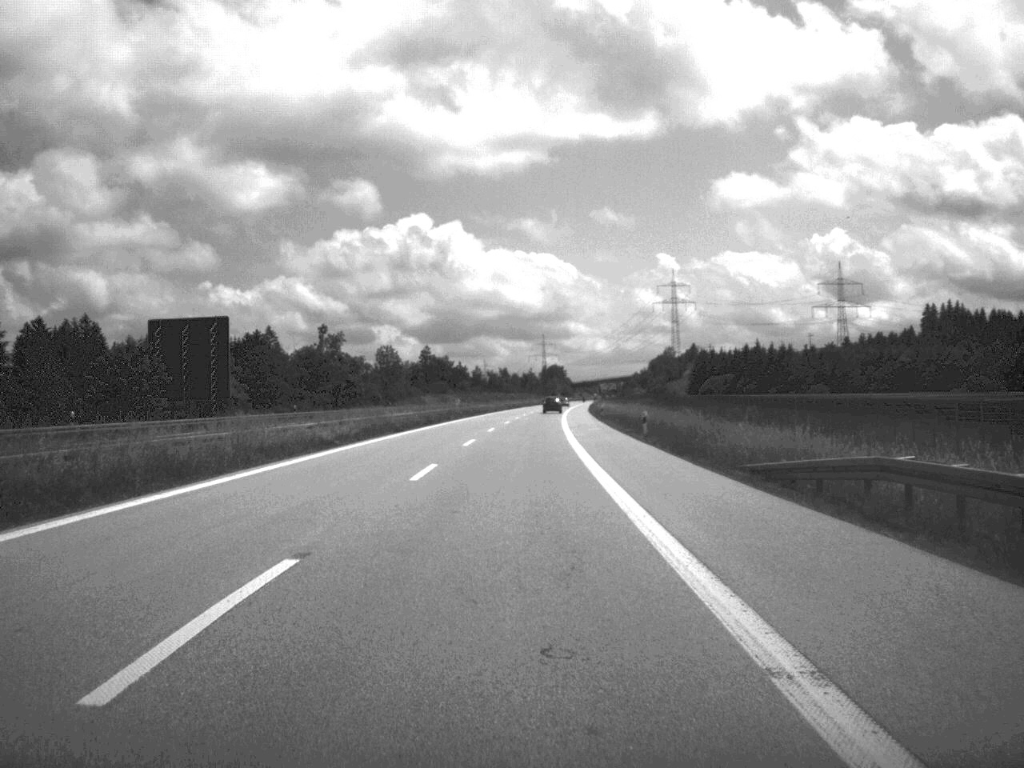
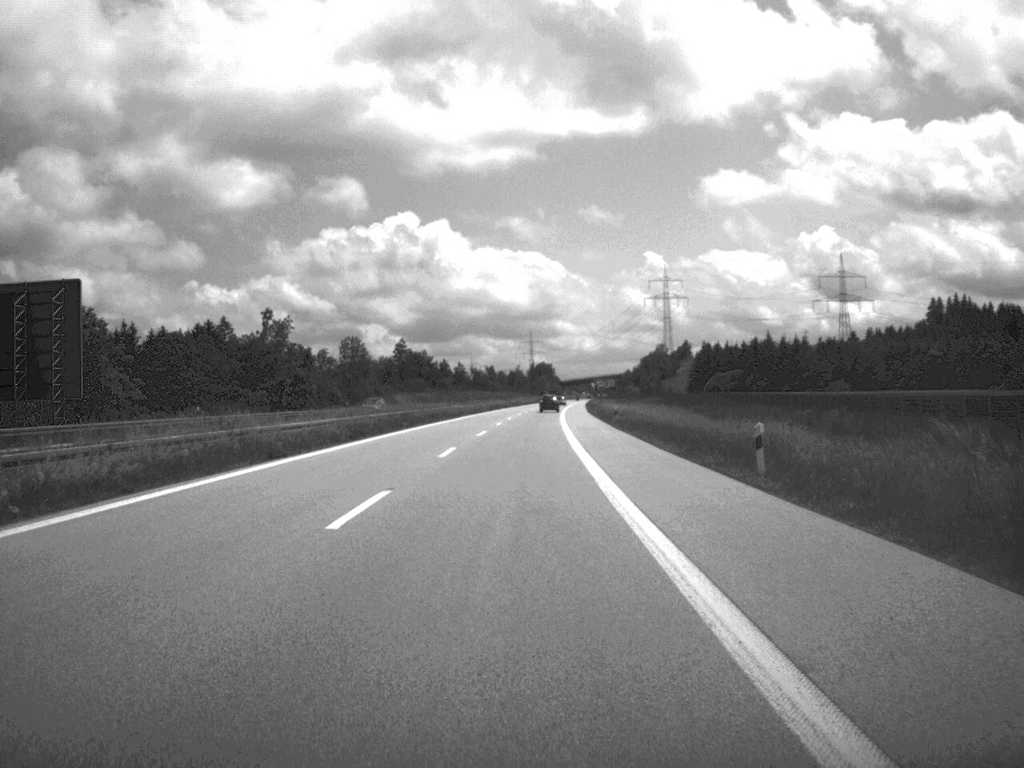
(+0.1, +26.8) m; 0°
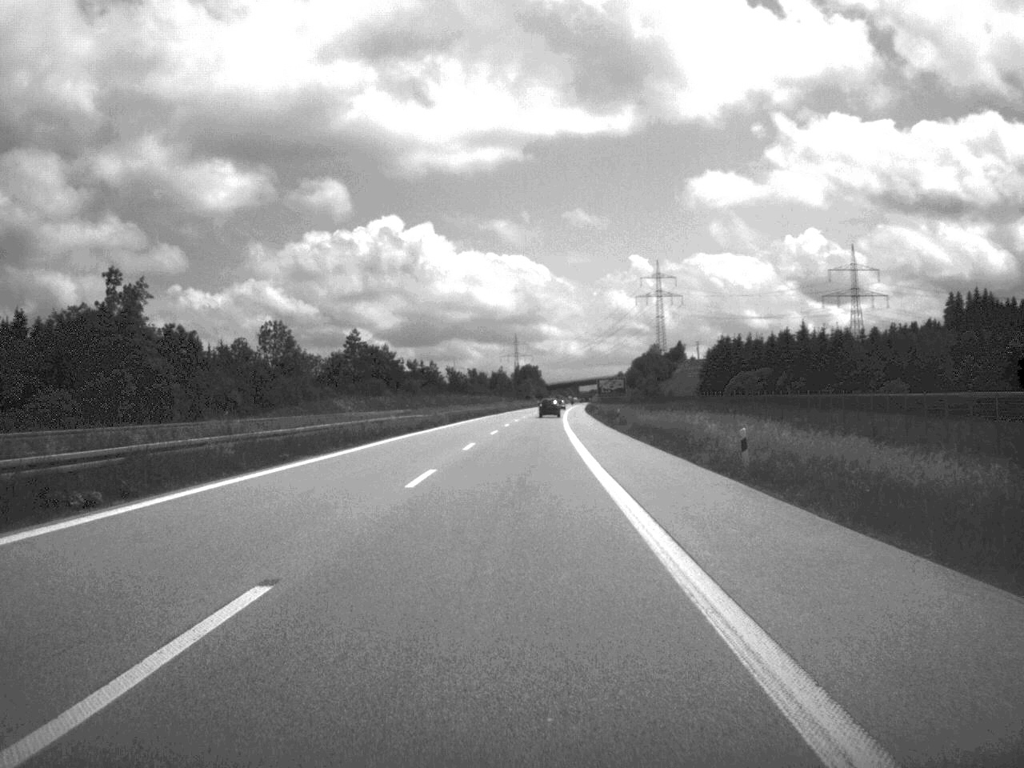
(+0.2, +45.5) m; +1°
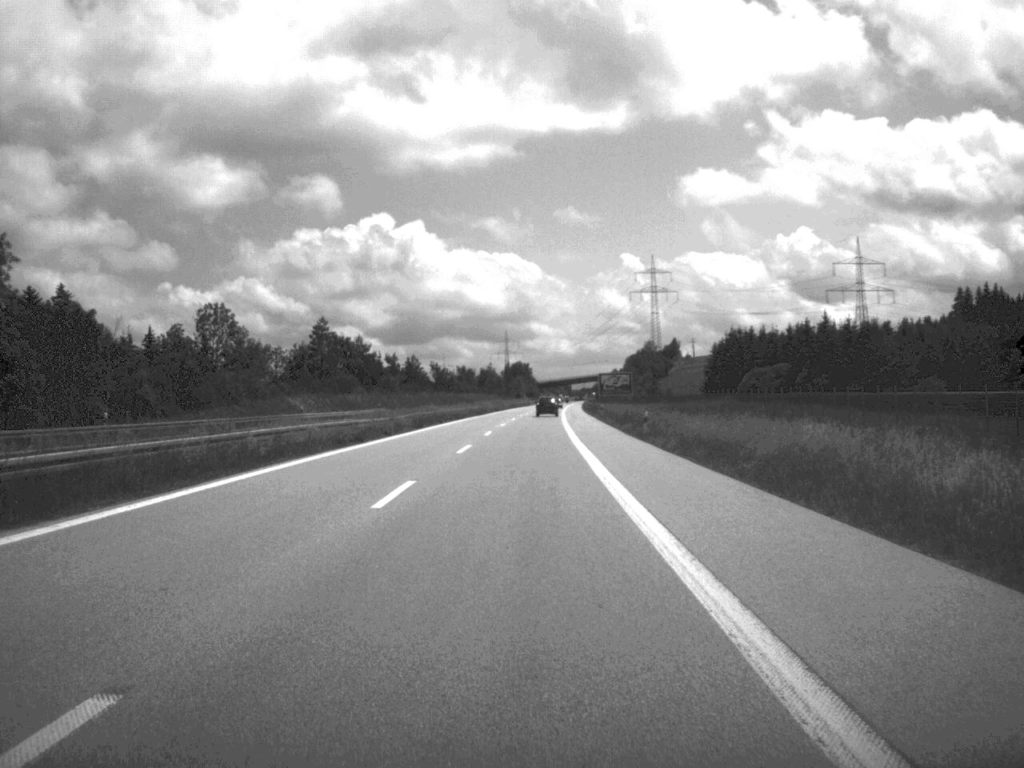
(+0.1, +22.0) m; 0°
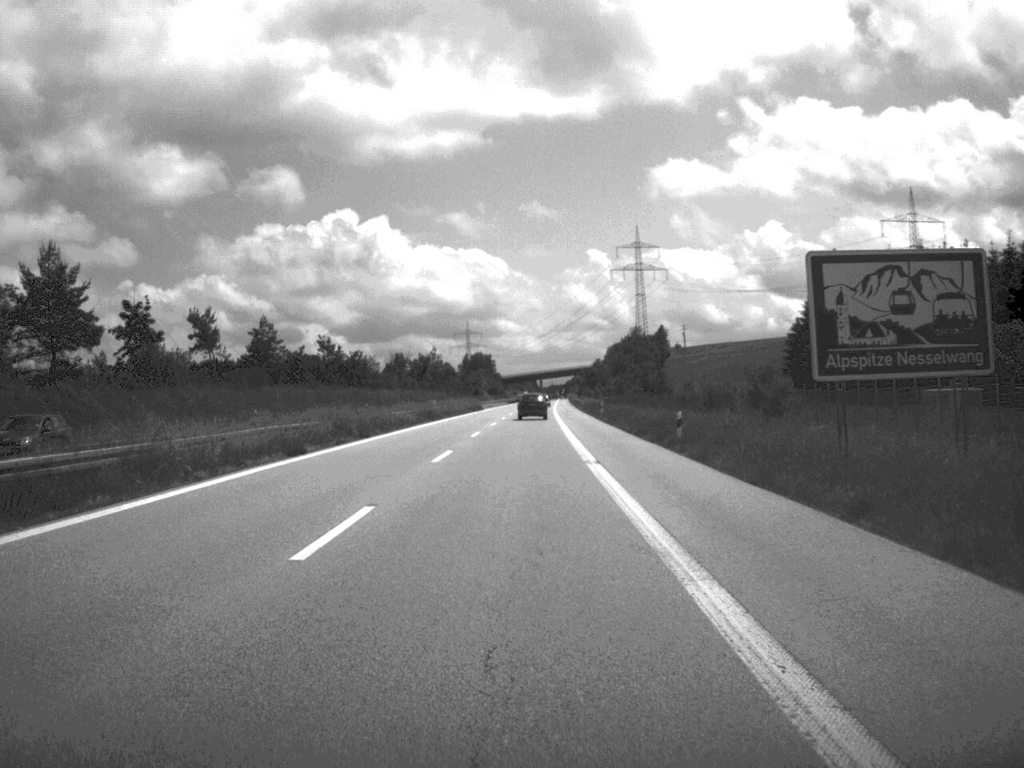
(+1.6, +112.0) m; +1°
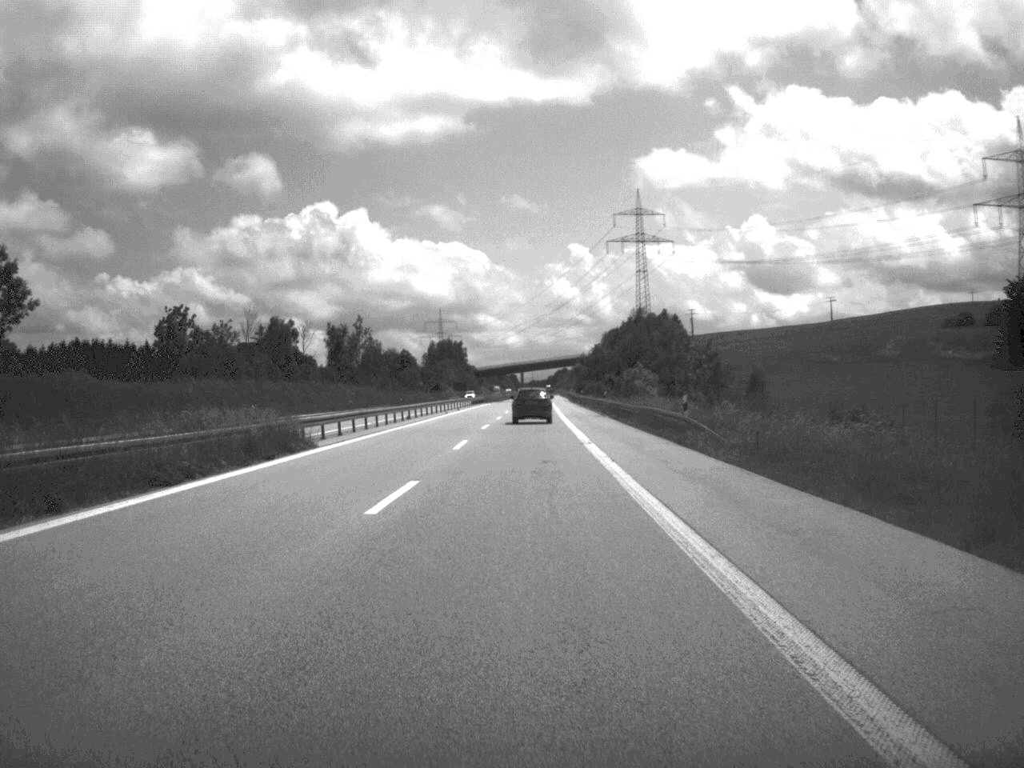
(+0.6, +102.3) m; +1°
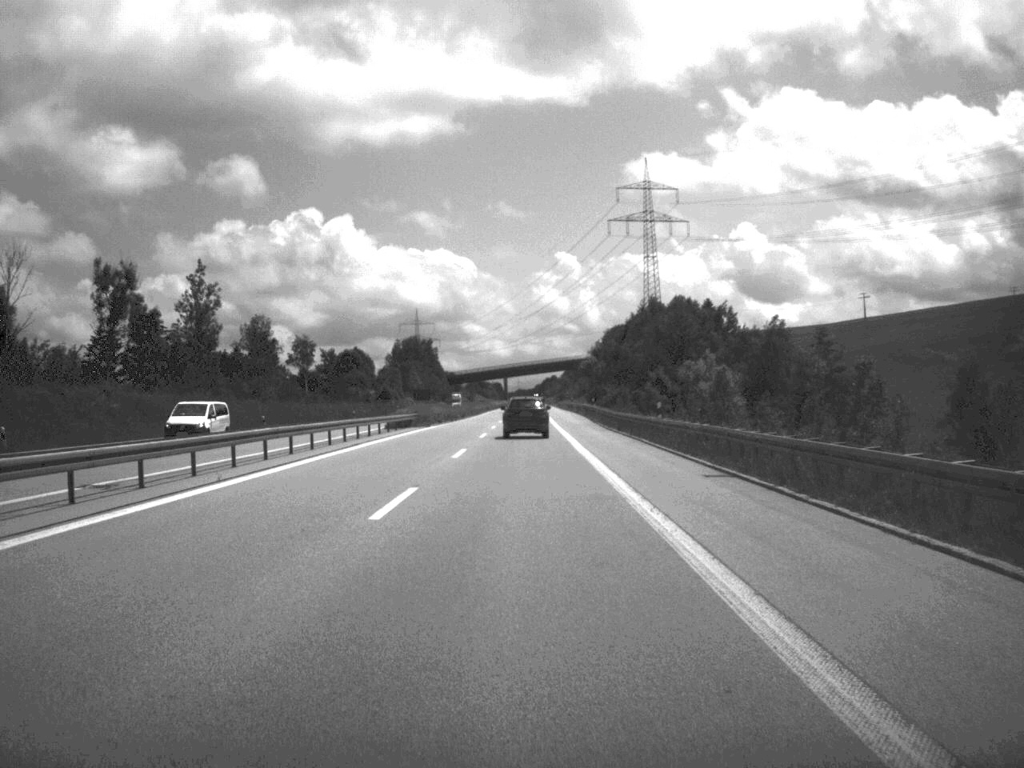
(+0.4, +87.8) m; 0°
